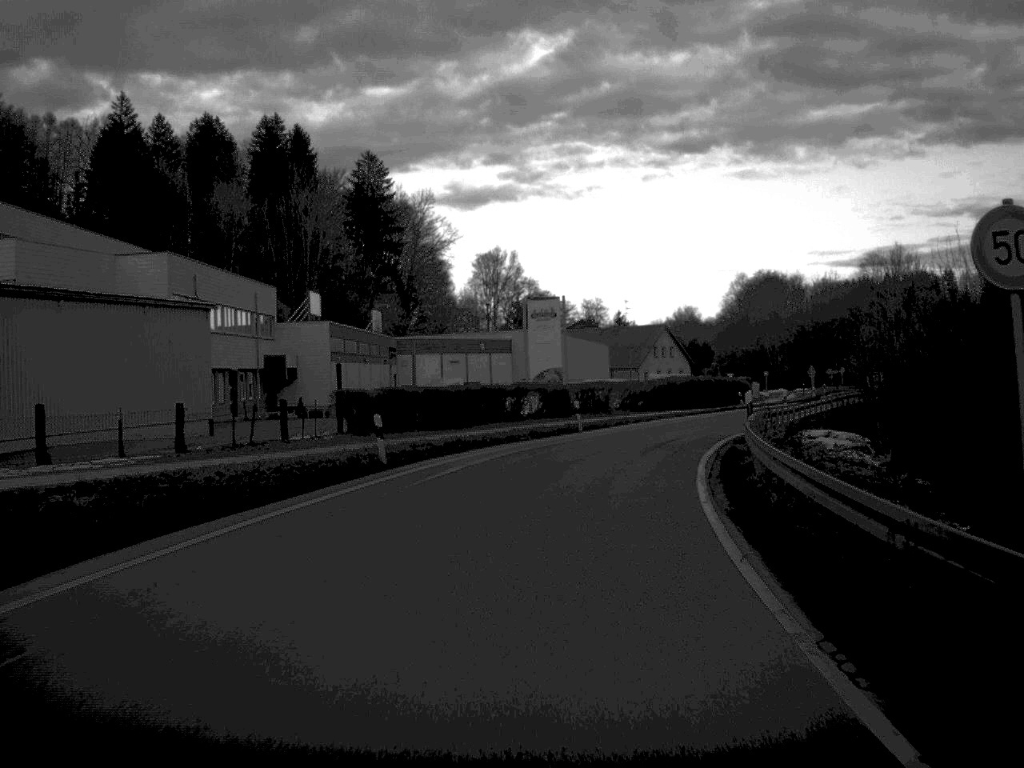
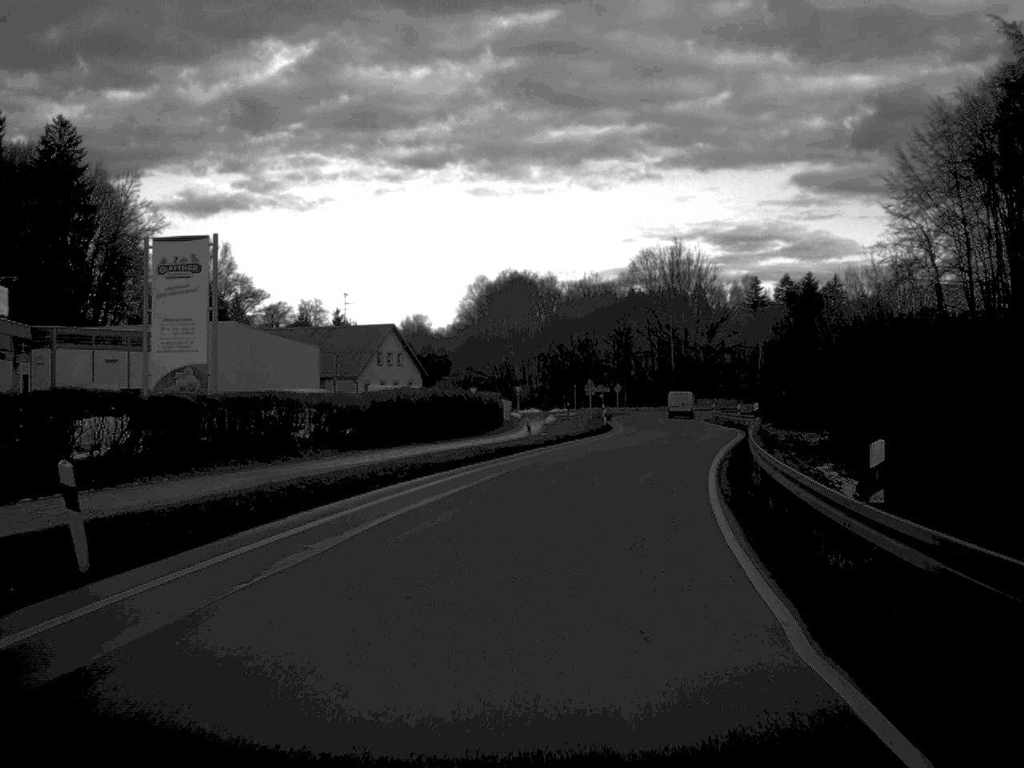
(+3.3, +32.6) m; +12°
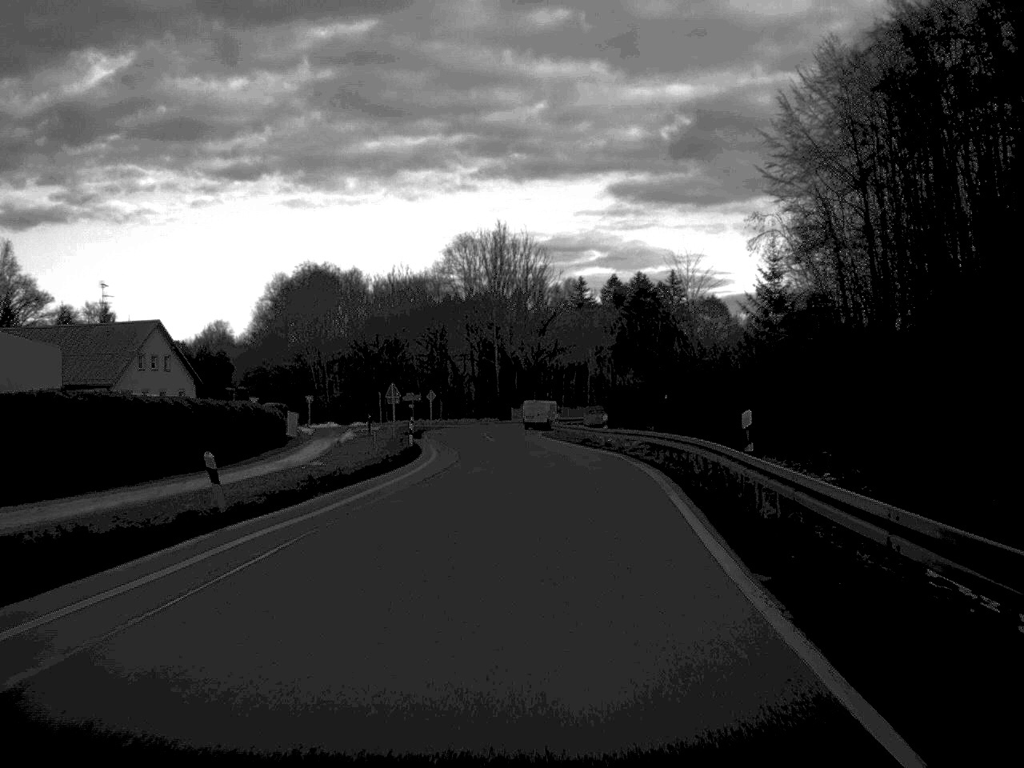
(+1.7, +23.4) m; +8°
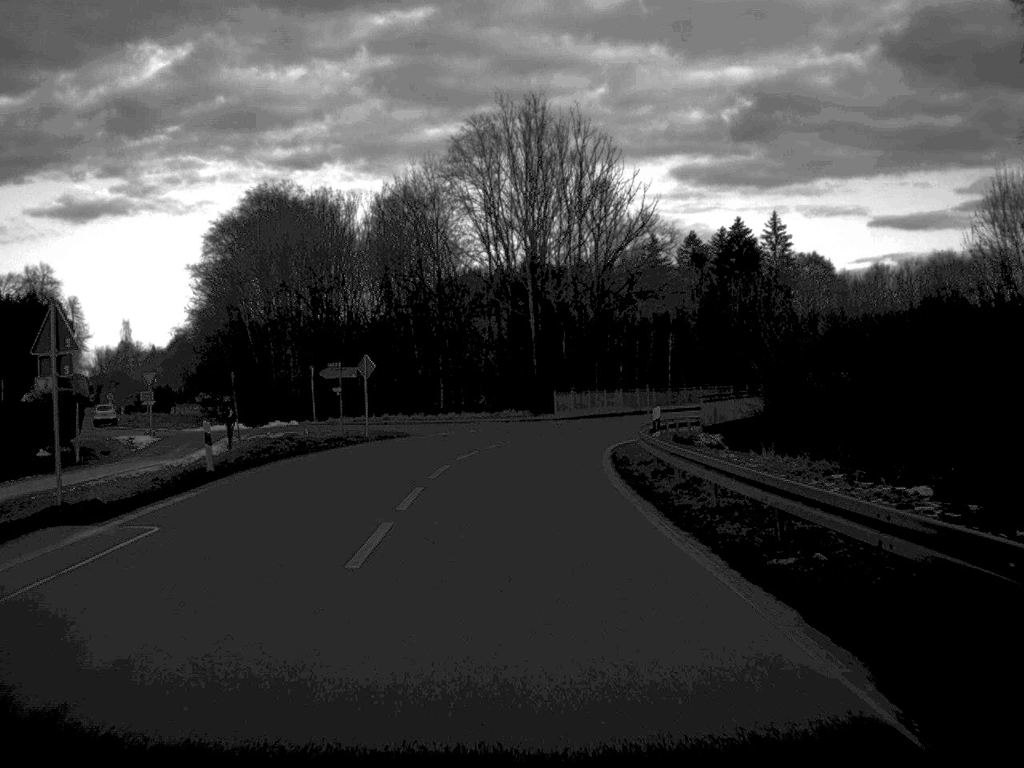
(+0.3, +51.6) m; -4°
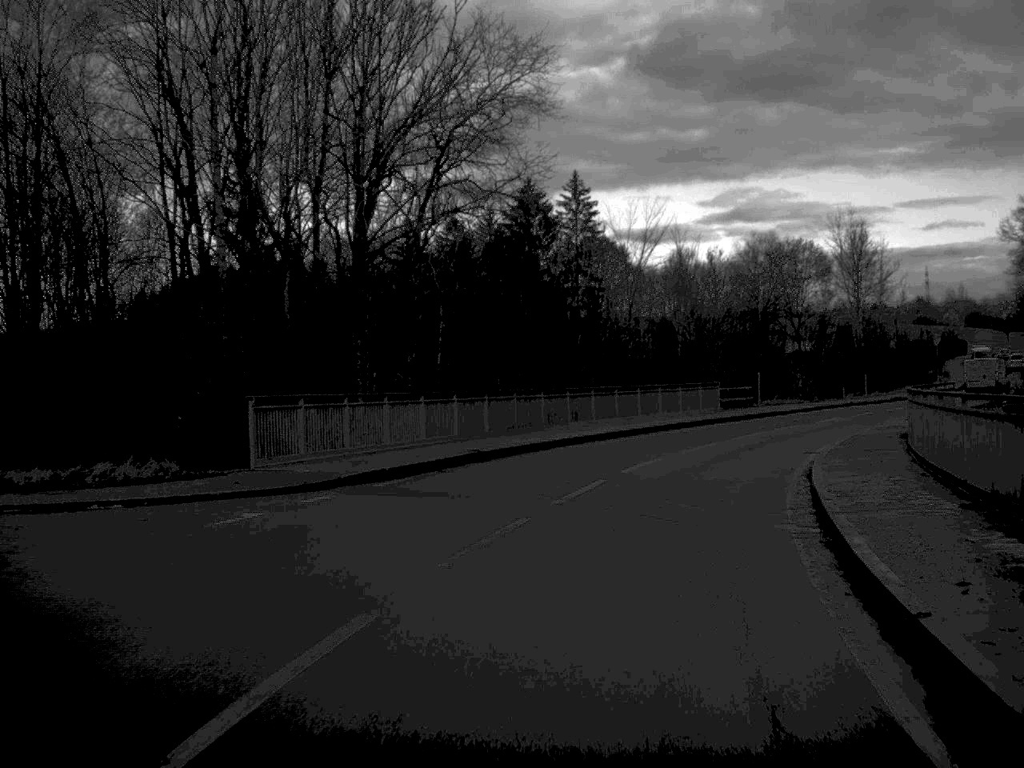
(+1.6, +41.1) m; +12°
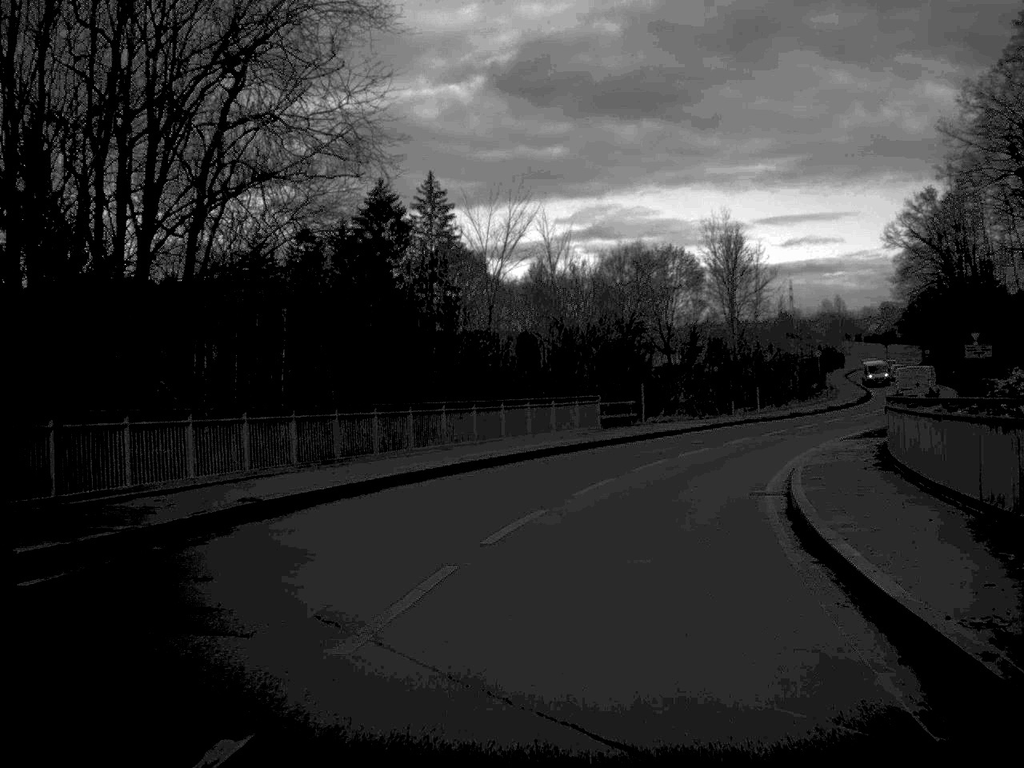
(+0.5, +9.5) m; +6°
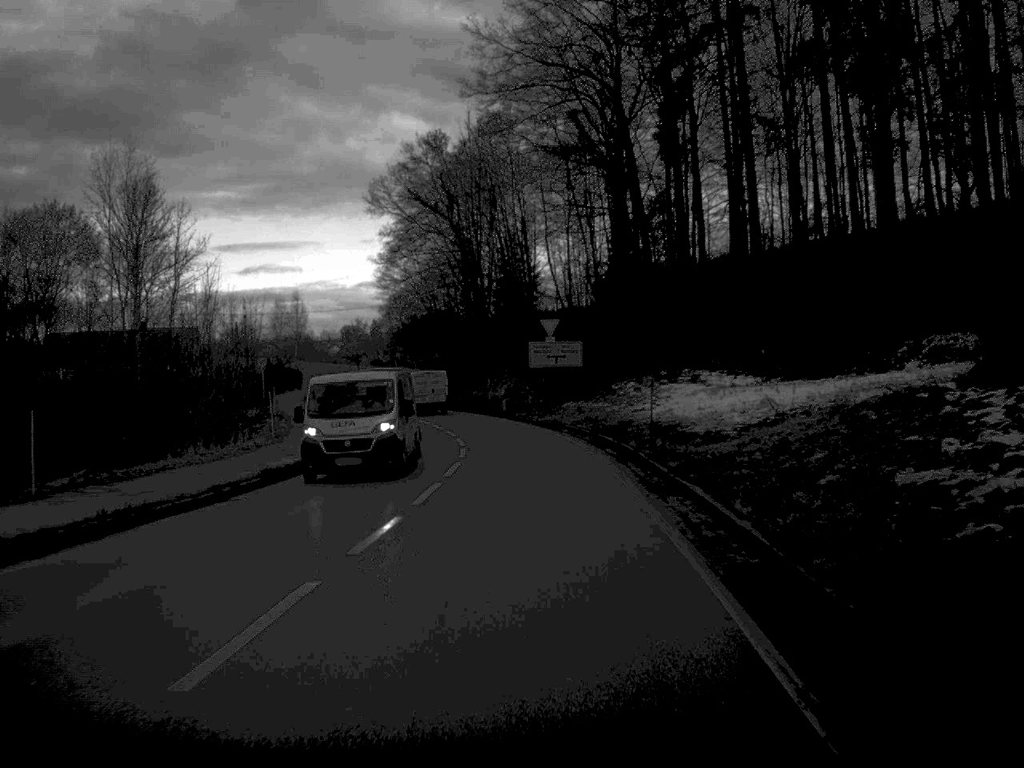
(+11.1, +46.7) m; +24°
